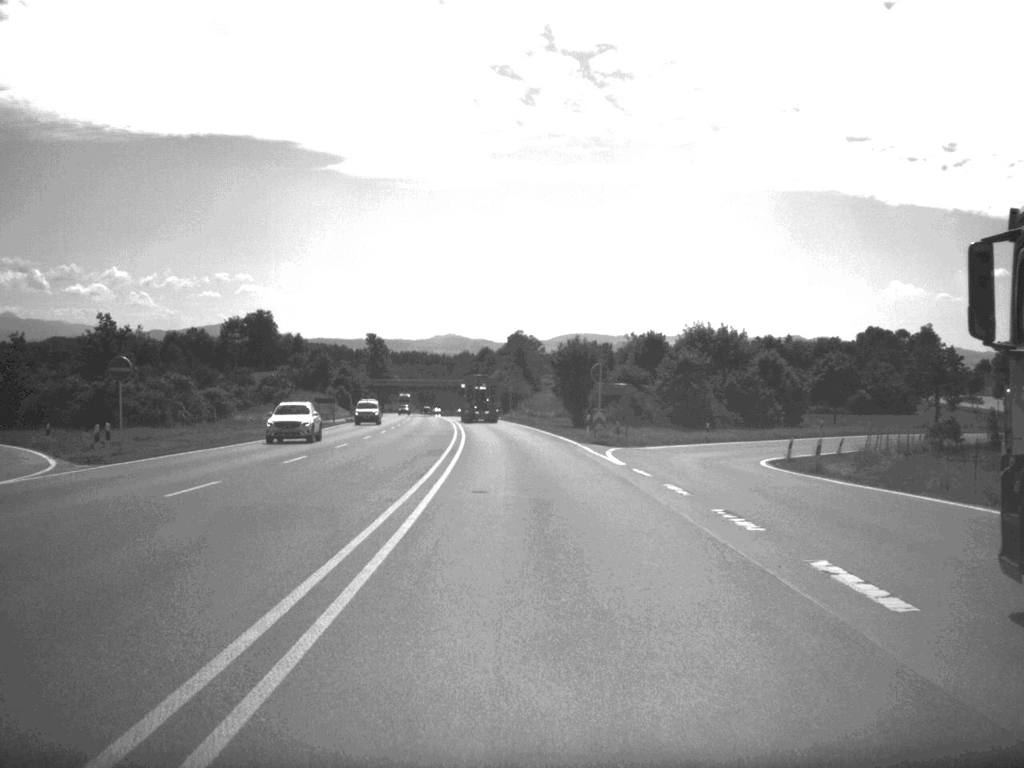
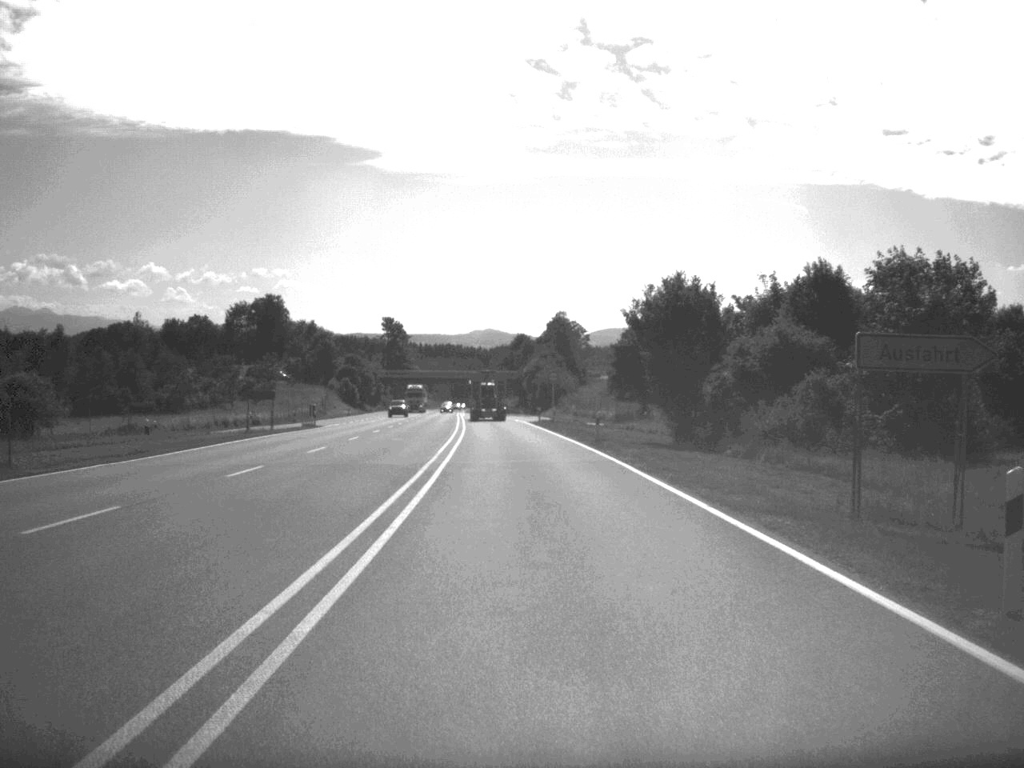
(-0.7, +41.8) m; -2°
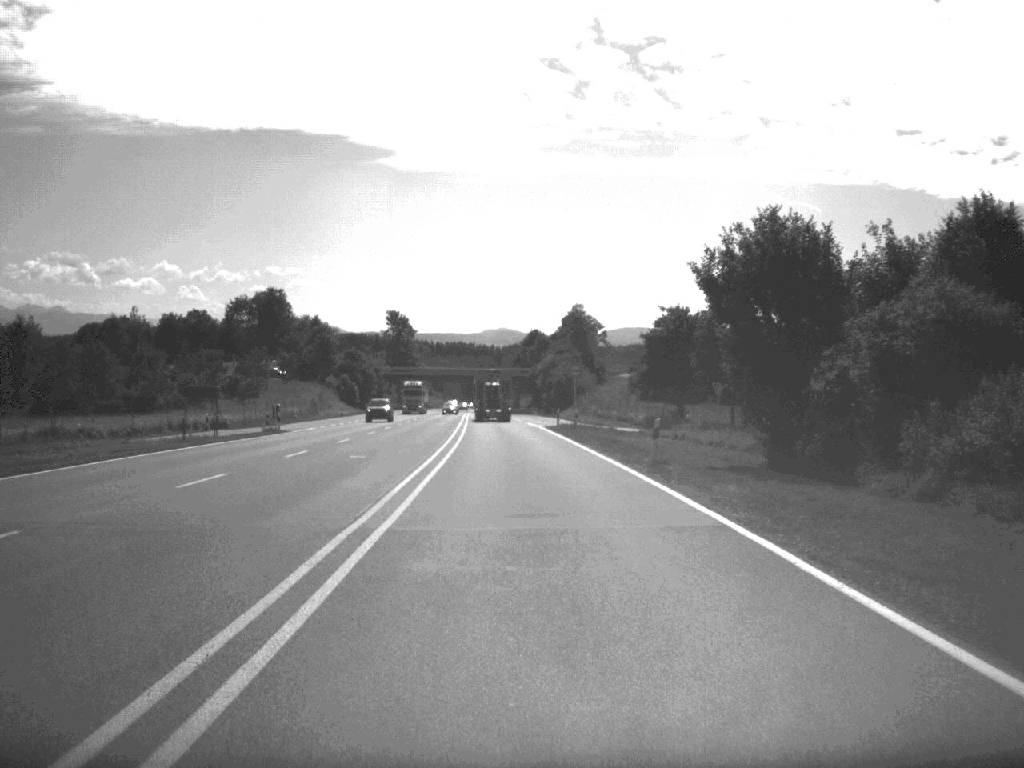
(-0.1, +15.8) m; -1°
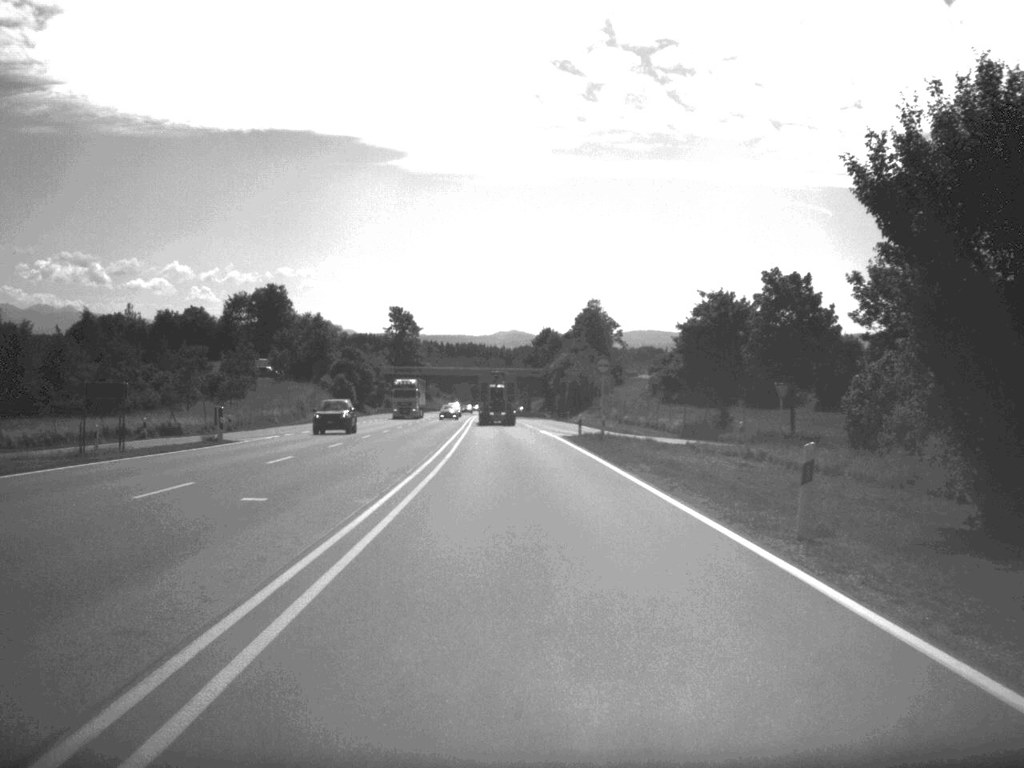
(-0.1, +14.4) m; -1°
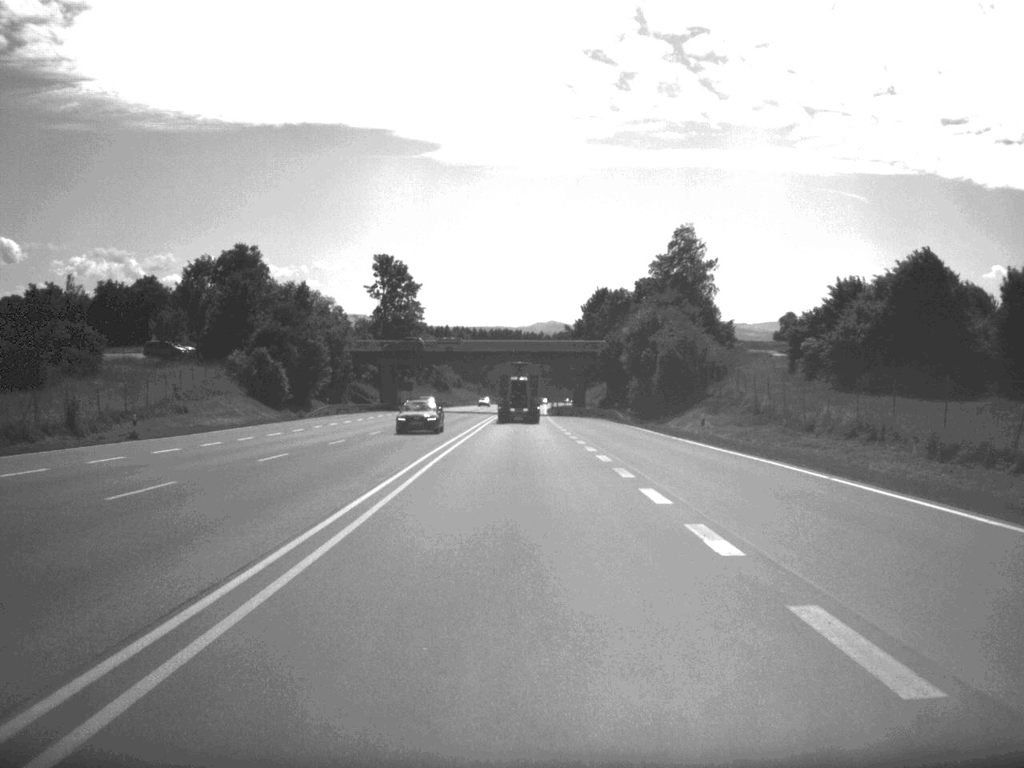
(-1.3, +71.8) m; -2°
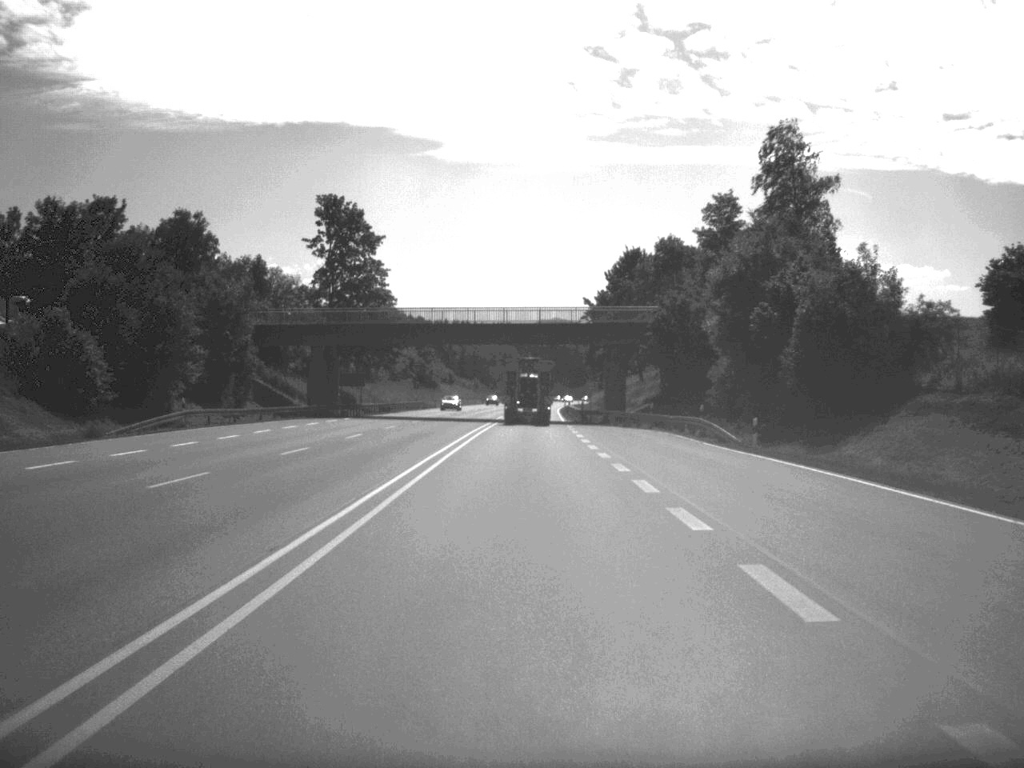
(-0.2, +44.9) m; 0°
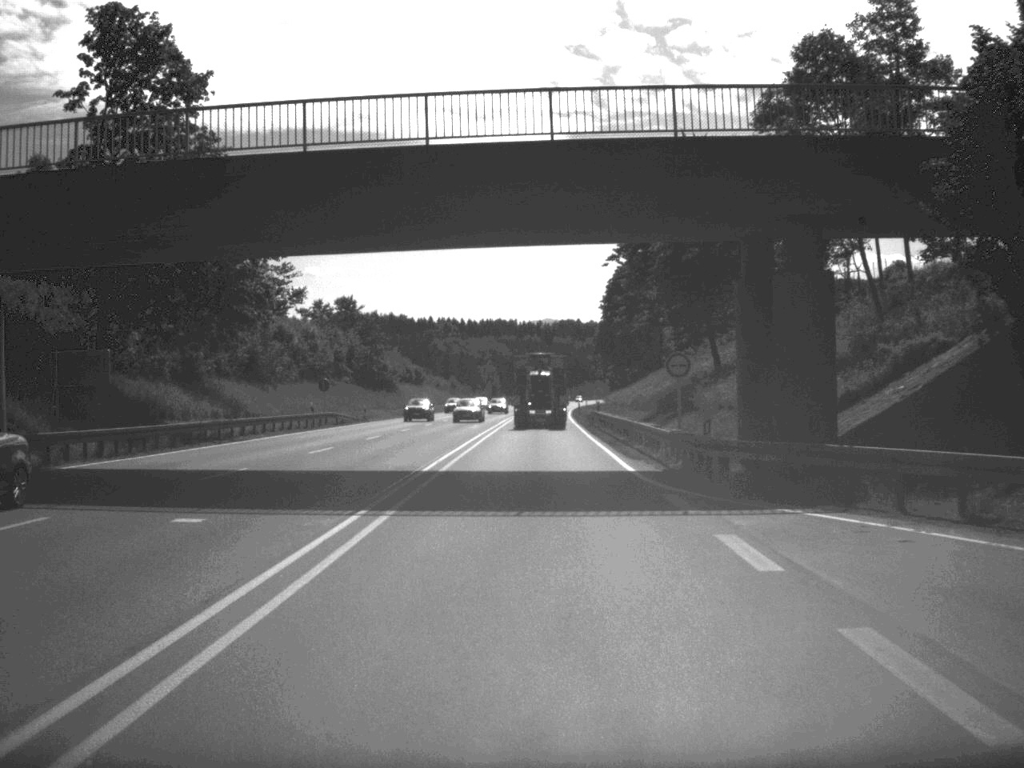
(0.0, +56.4) m; 0°
